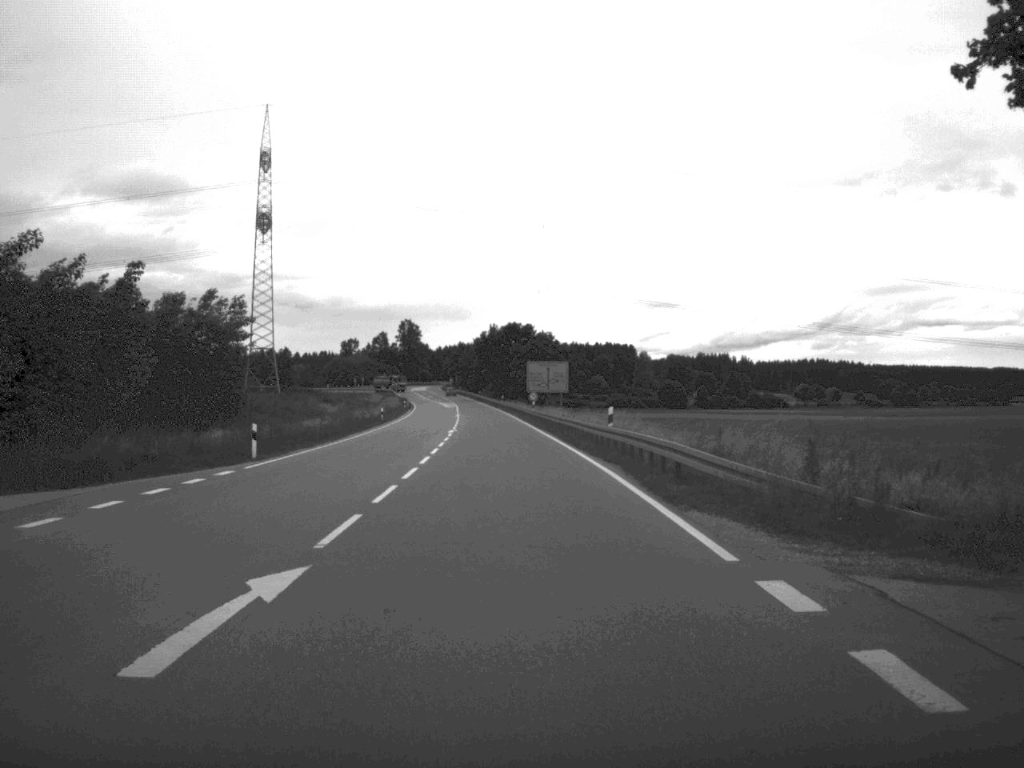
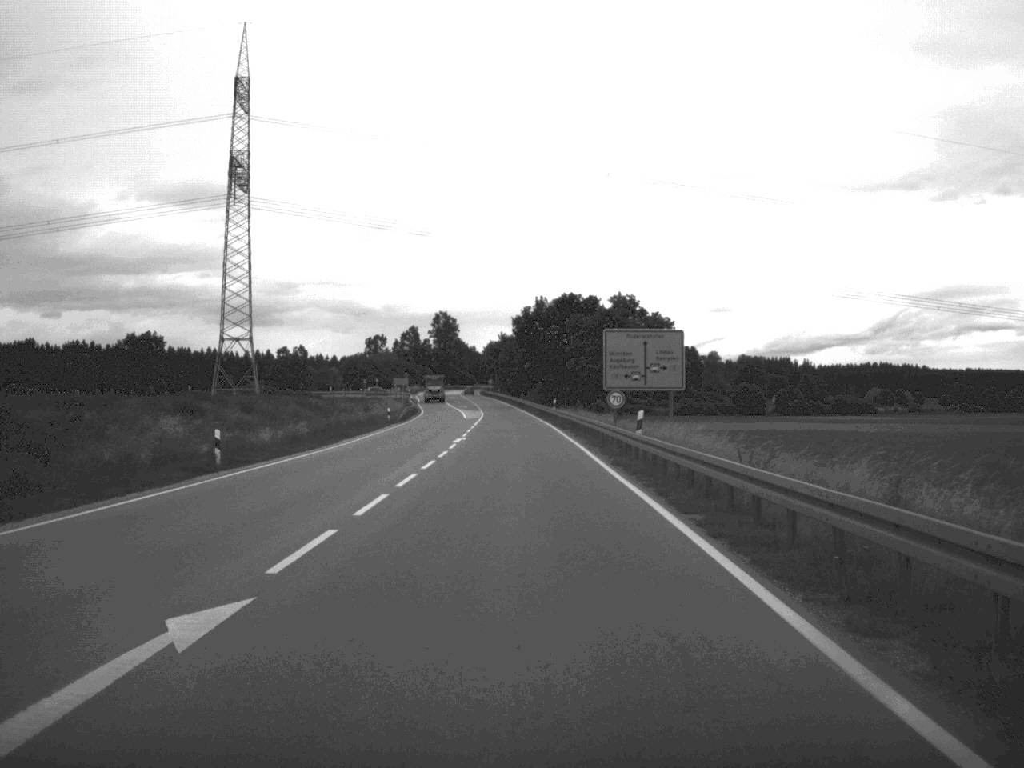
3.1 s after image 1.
(-1.0, +55.1) m; -3°
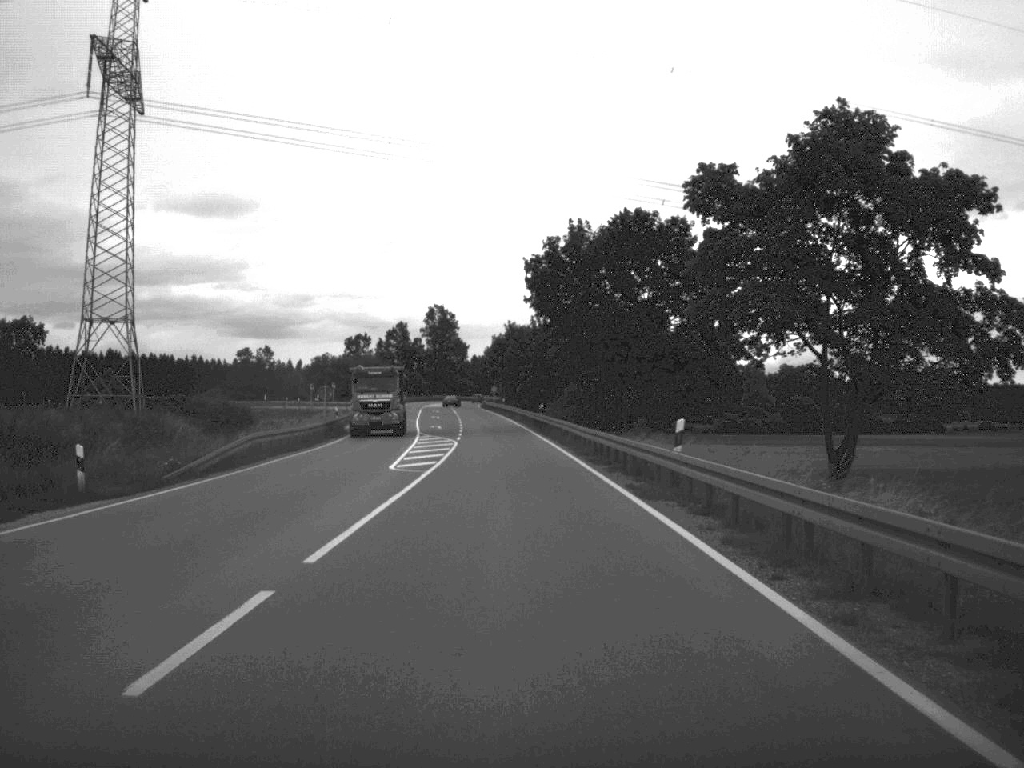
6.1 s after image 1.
(-0.6, +58.2) m; -1°
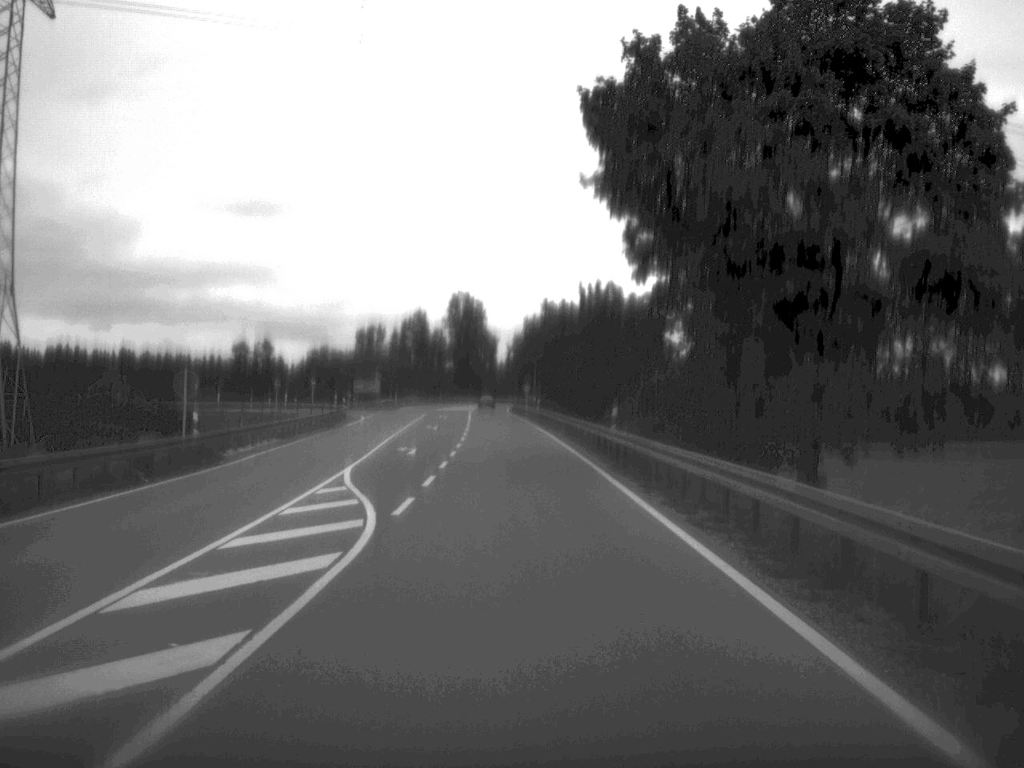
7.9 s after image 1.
(-0.5, +35.3) m; -2°
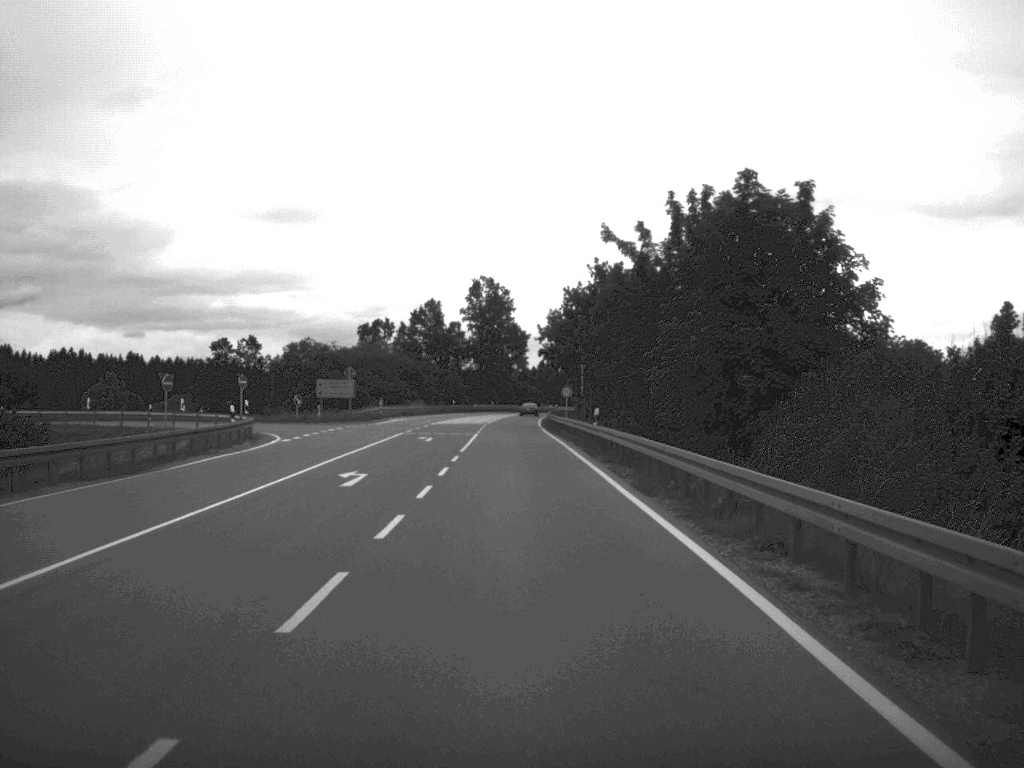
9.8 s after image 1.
(-0.4, +37.6) m; -2°
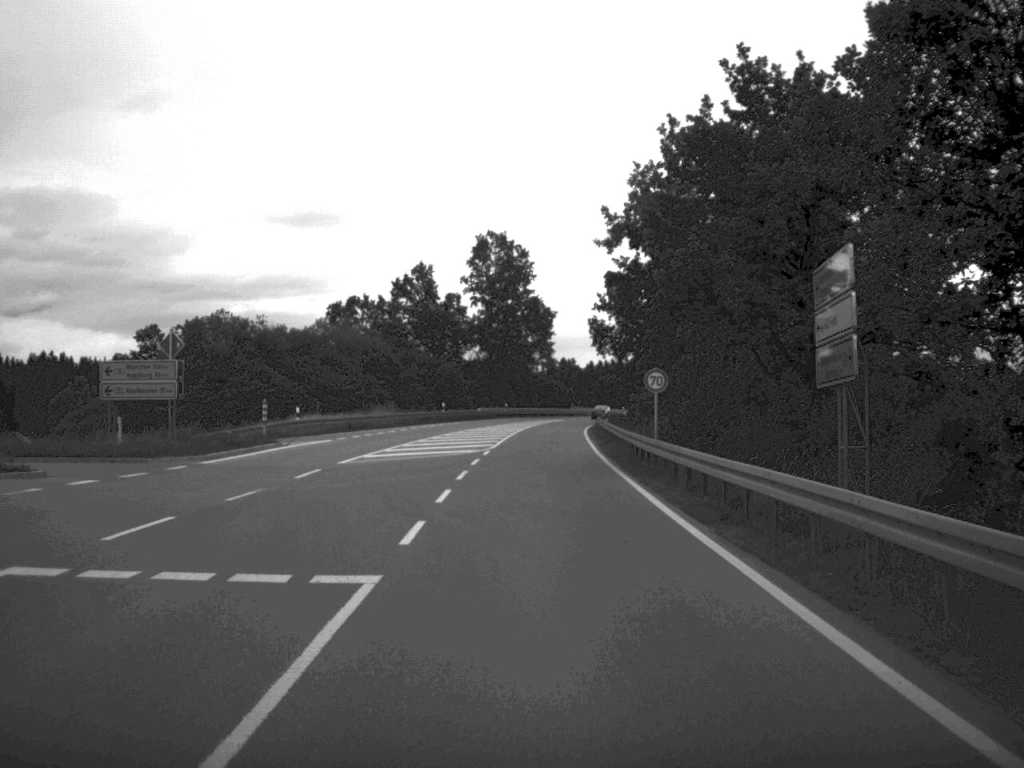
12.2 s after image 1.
(-0.7, +46.9) m; -1°
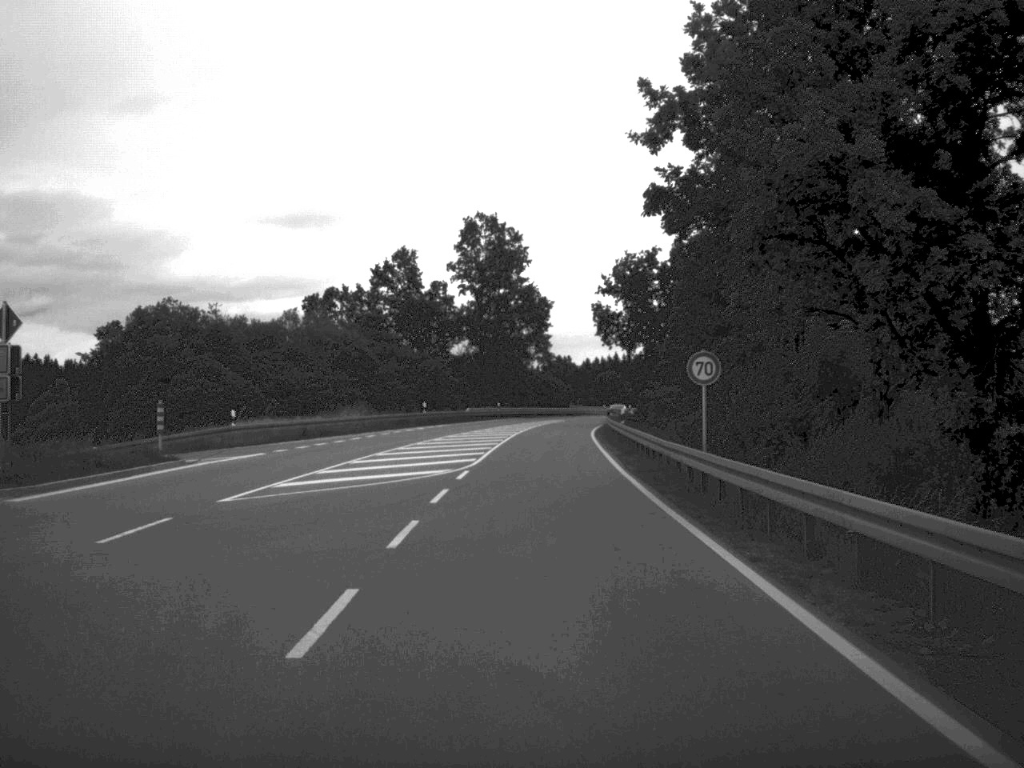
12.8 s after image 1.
(0.0, +12.0) m; 0°
